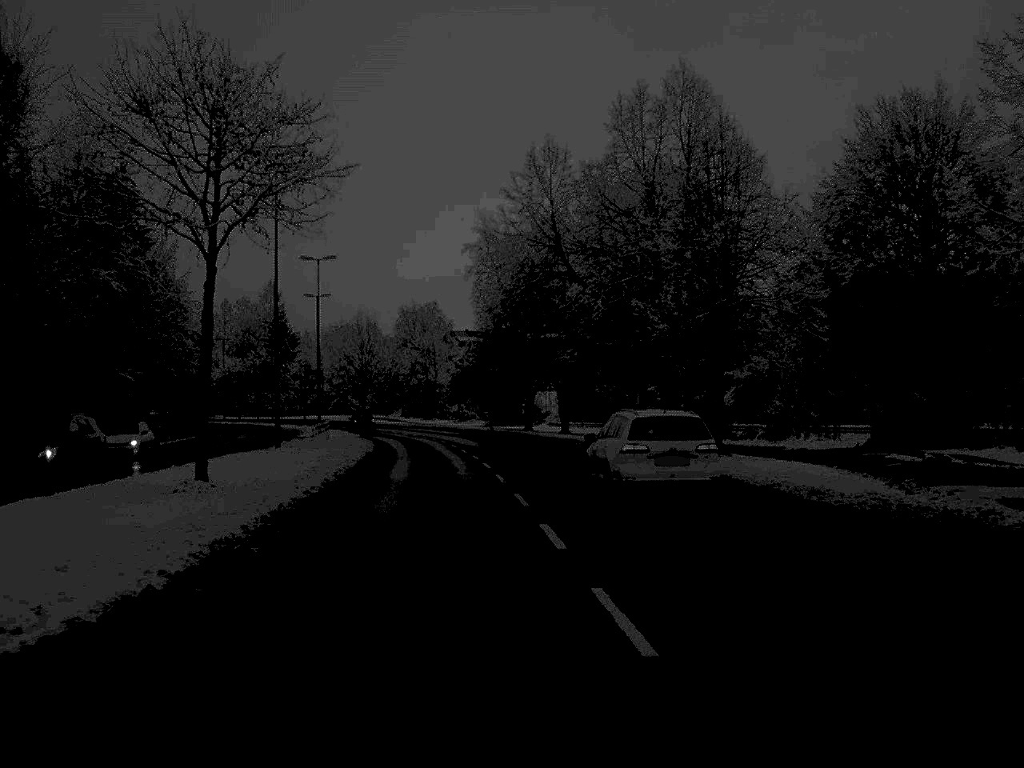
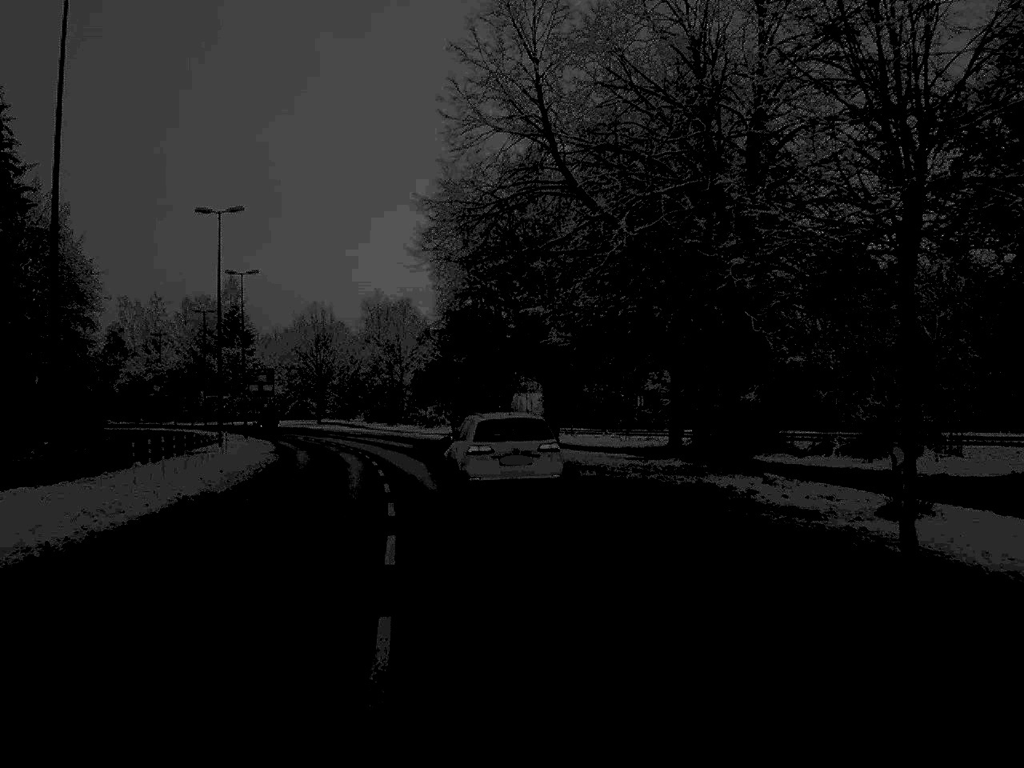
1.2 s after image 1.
(+0.2, +19.2) m; +1°
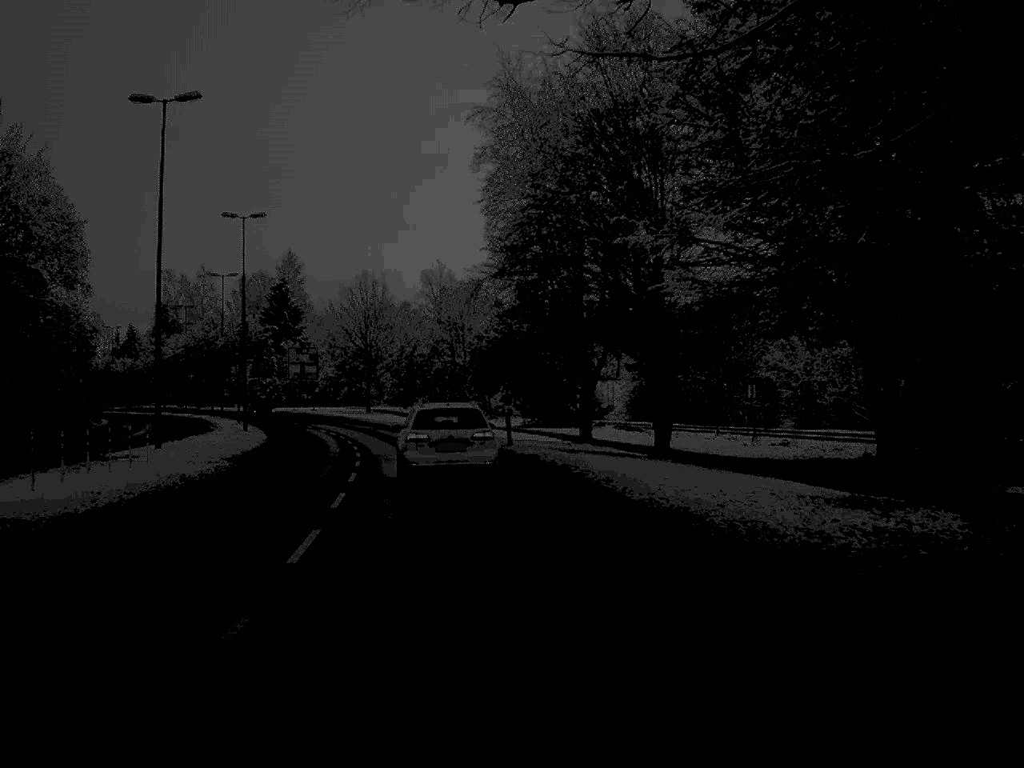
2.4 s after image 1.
(-0.4, +18.4) m; -4°
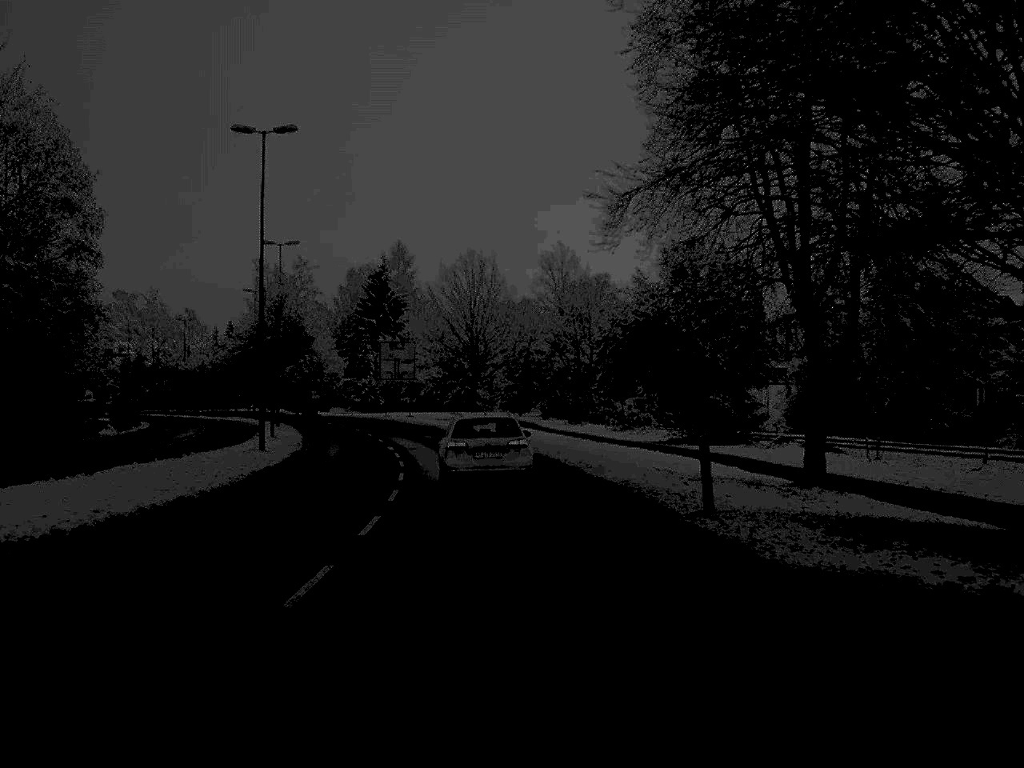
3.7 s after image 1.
(-1.0, +20.4) m; -5°
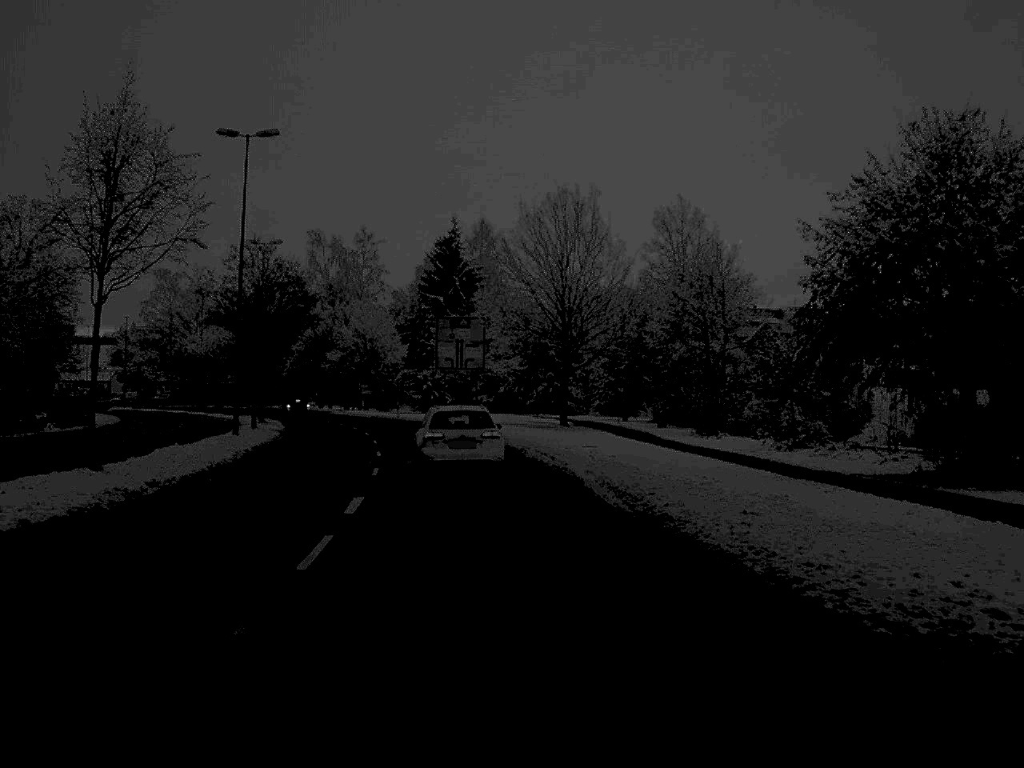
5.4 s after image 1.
(-0.9, +28.0) m; -4°
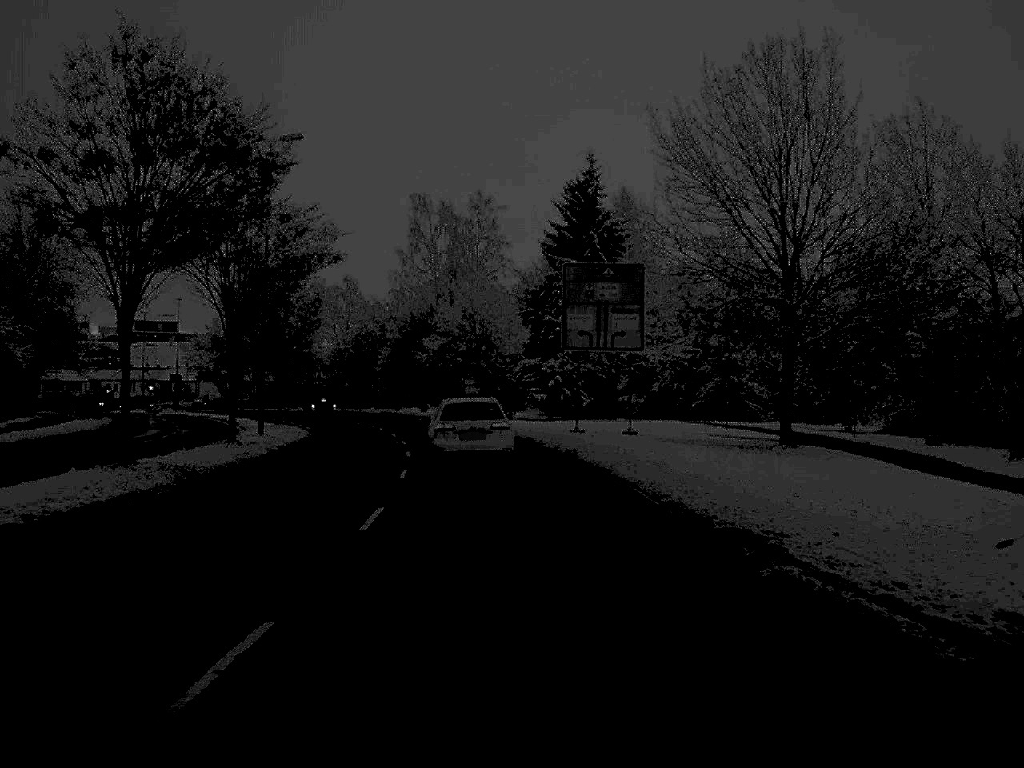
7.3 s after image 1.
(-1.6, +29.9) m; -6°
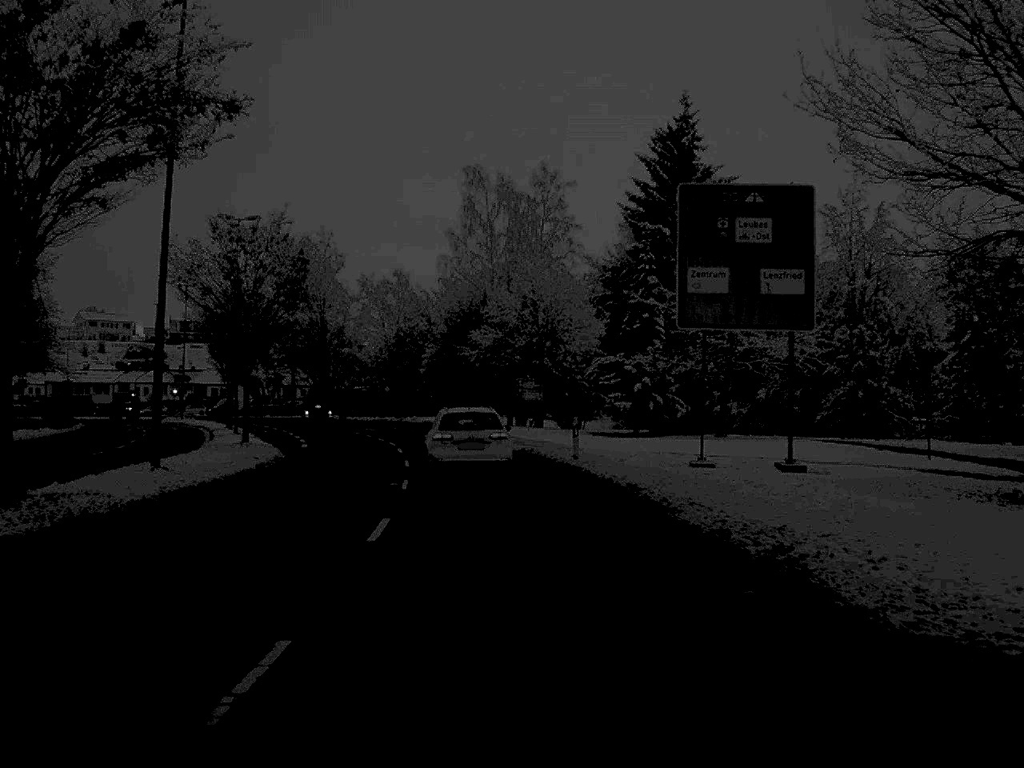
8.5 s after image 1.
(-0.5, +18.5) m; -3°
